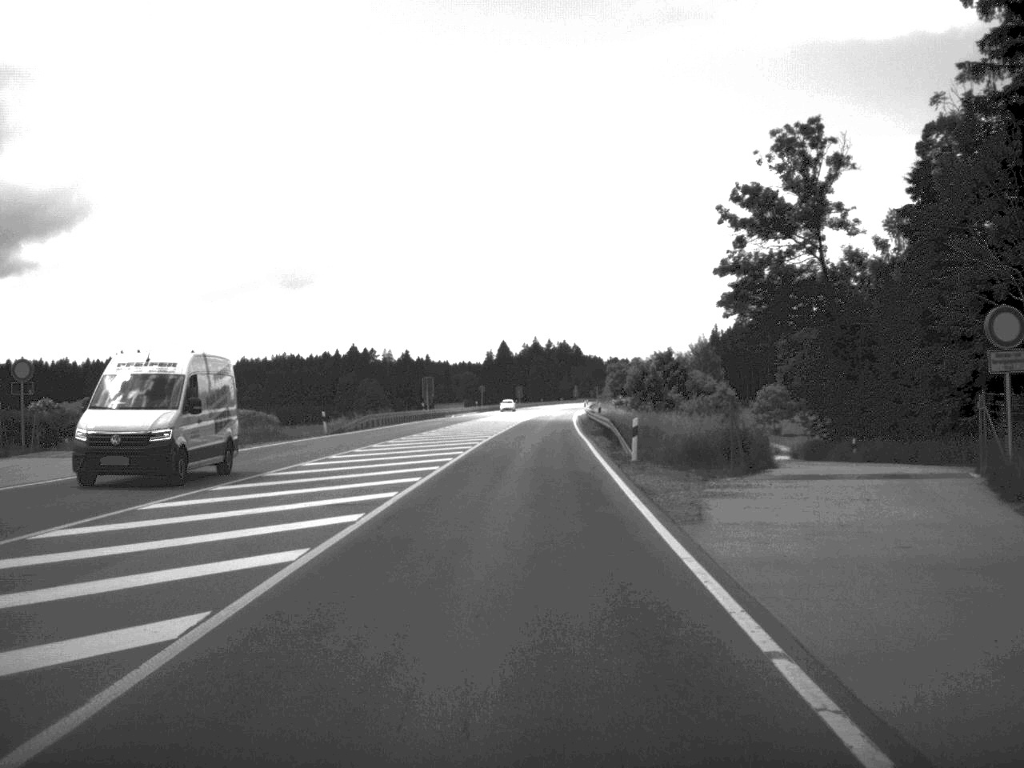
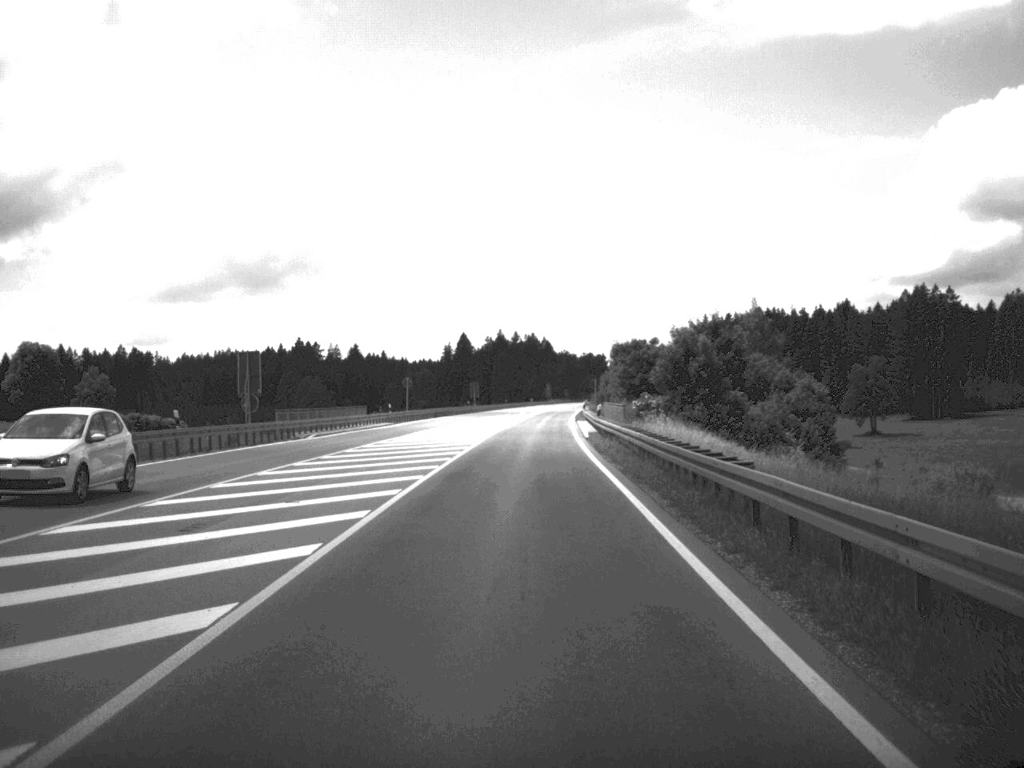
(+0.9, +64.1) m; +1°
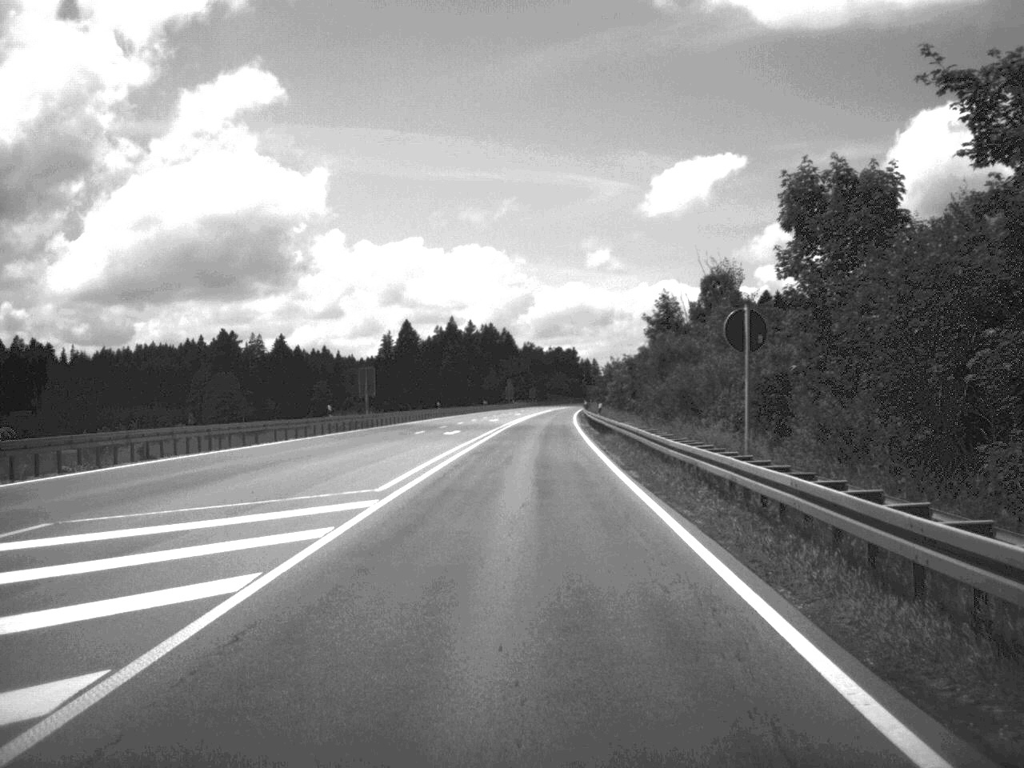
(+1.0, +79.2) m; +2°
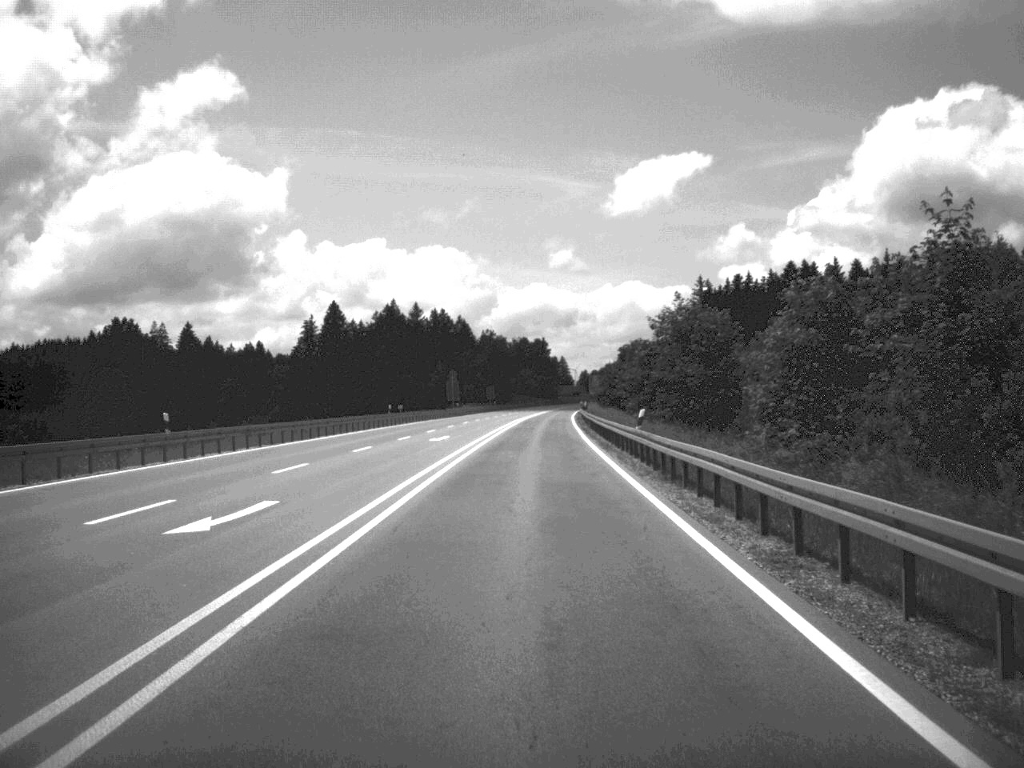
(+0.9, +77.7) m; +1°
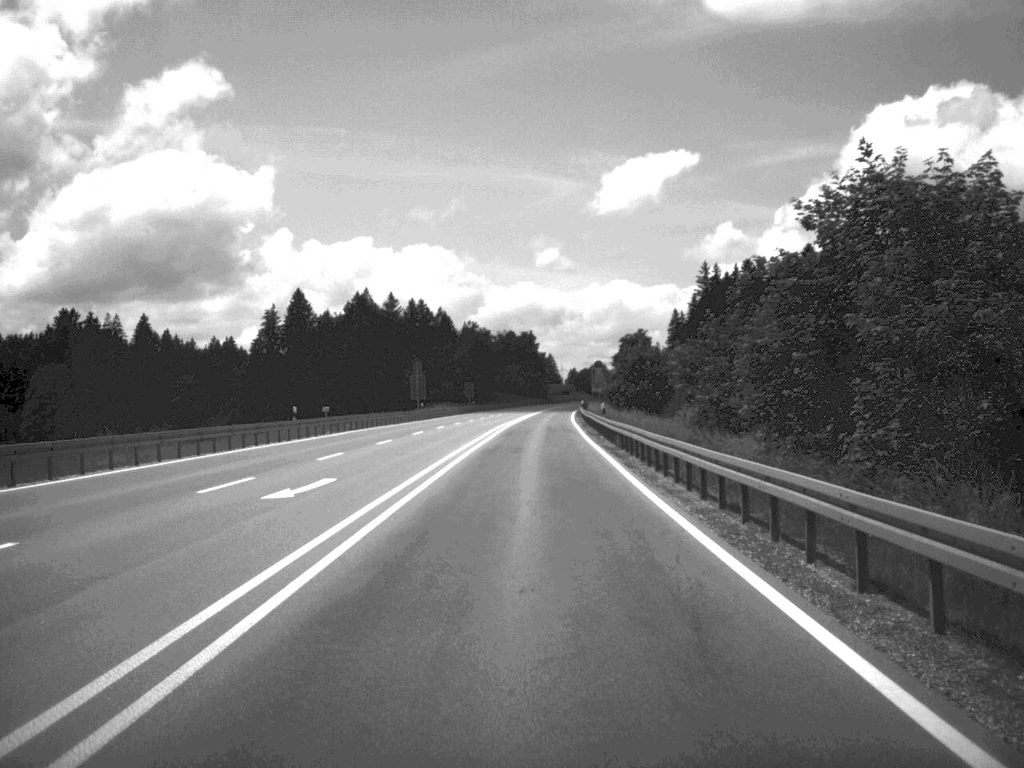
(+0.1, +30.2) m; 0°
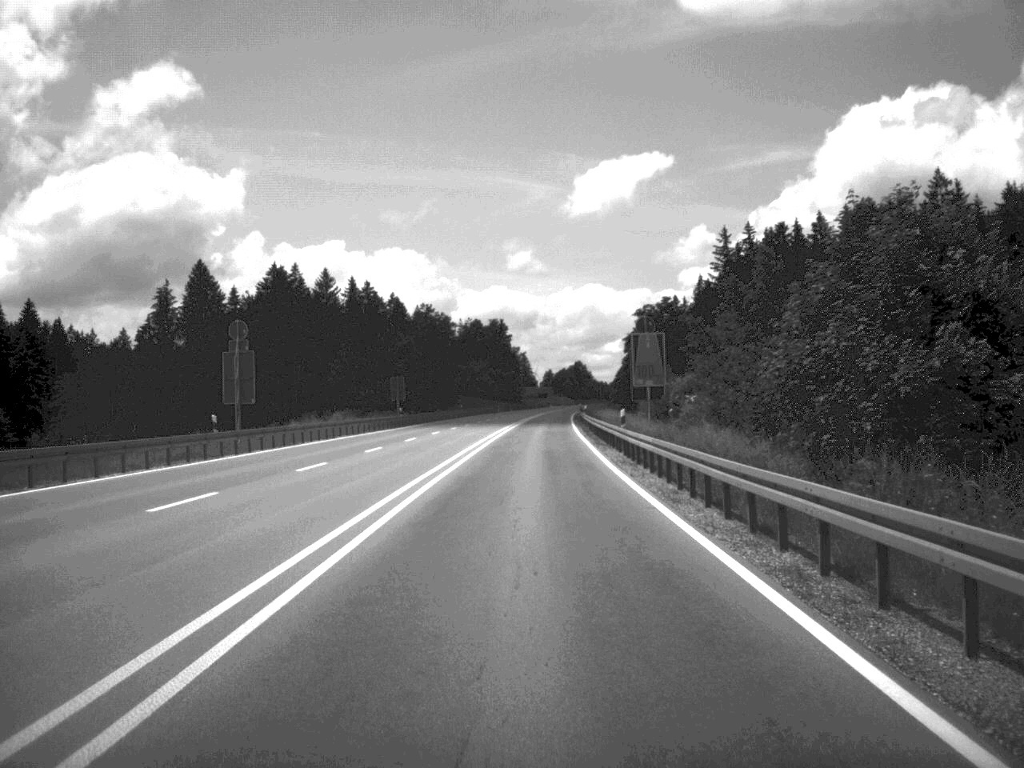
(+0.5, +62.0) m; +1°
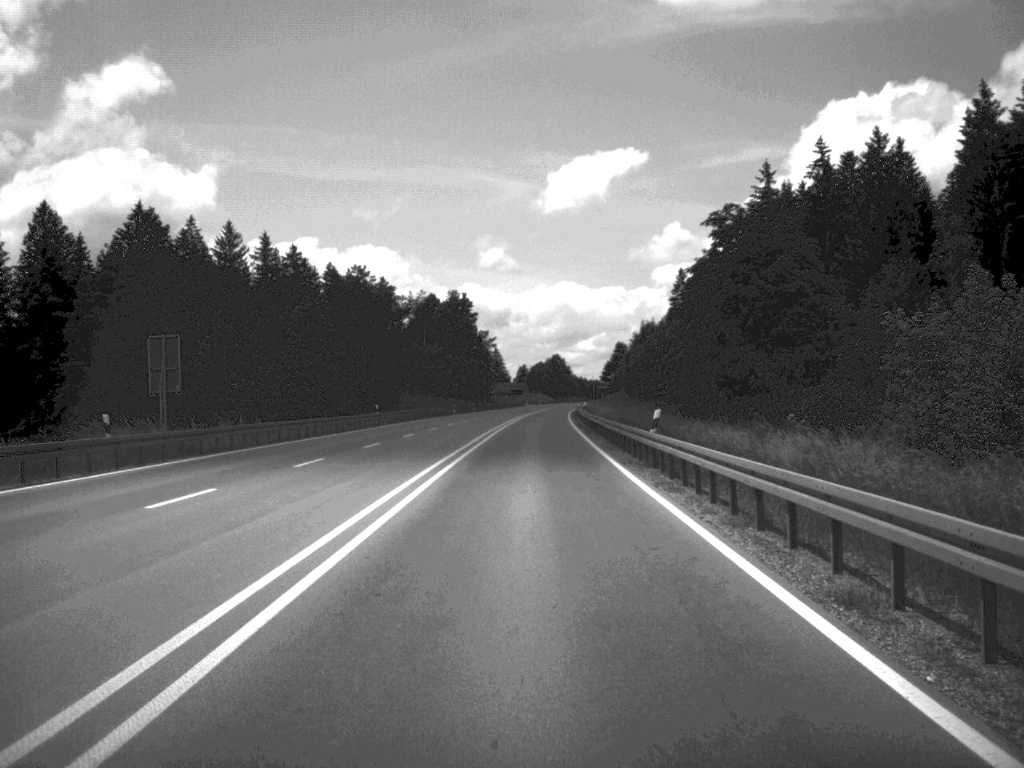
(+0.4, +59.5) m; +1°
